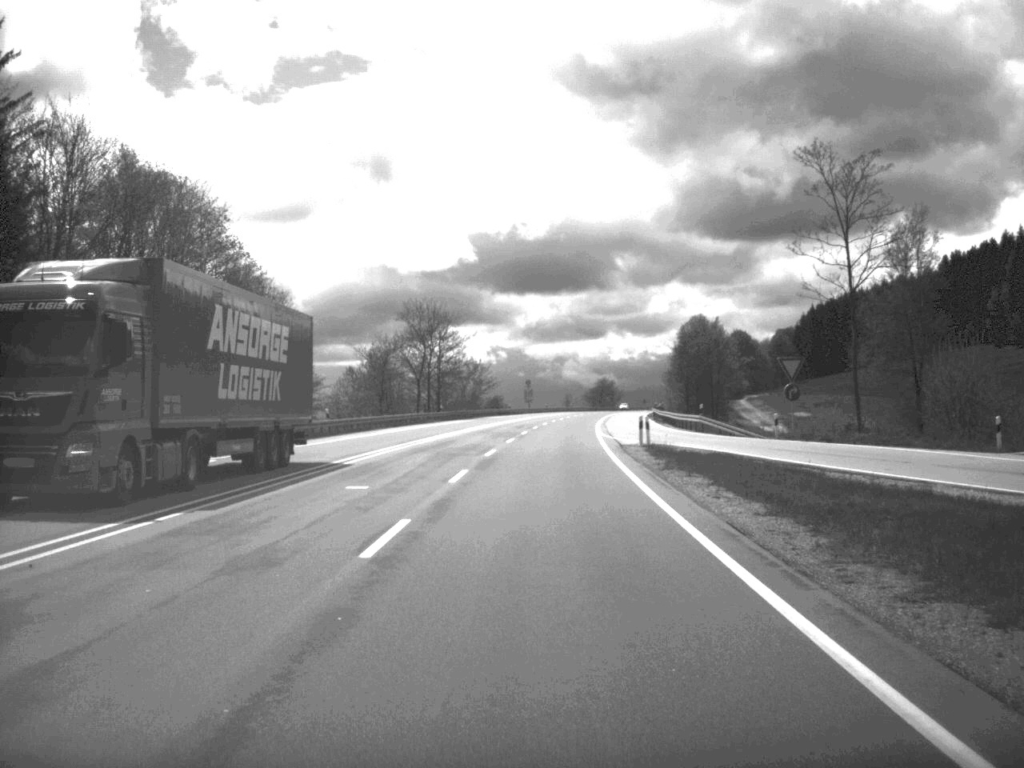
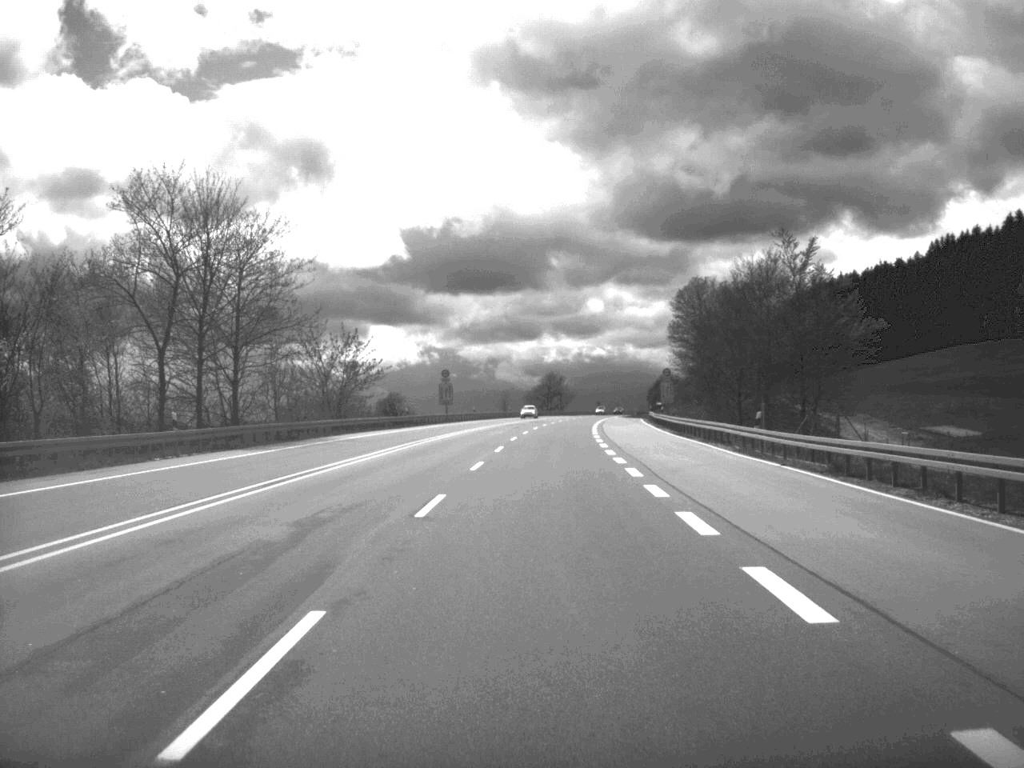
(+1.5, +66.4) m; +3°
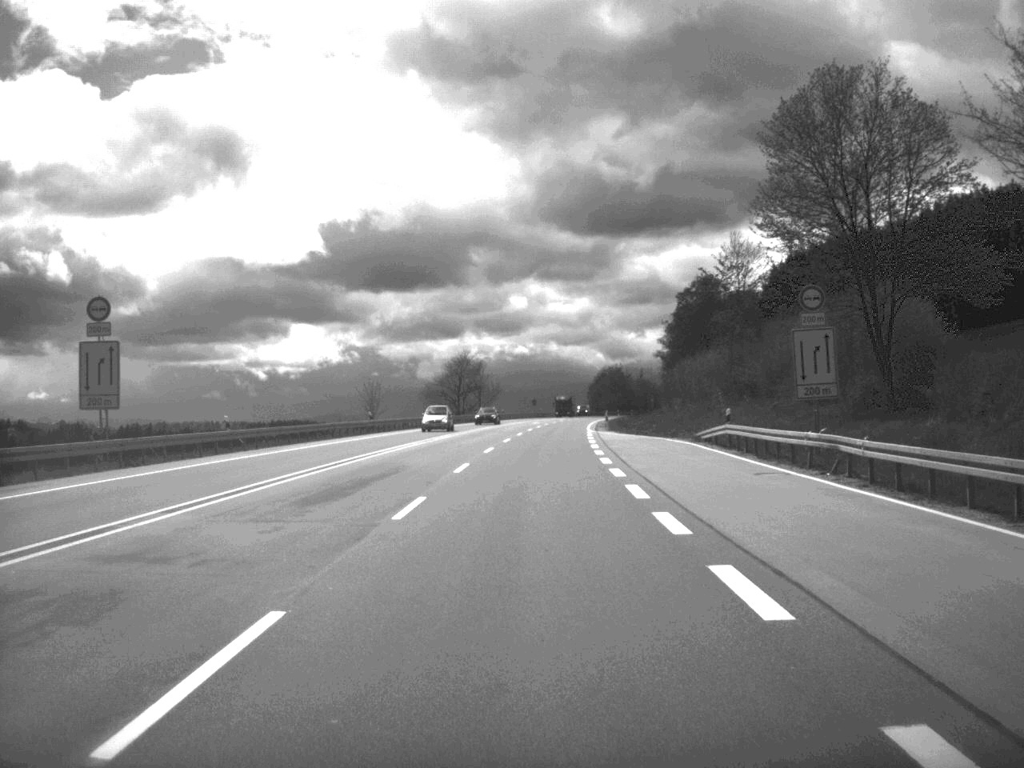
(+2.5, +82.9) m; +3°
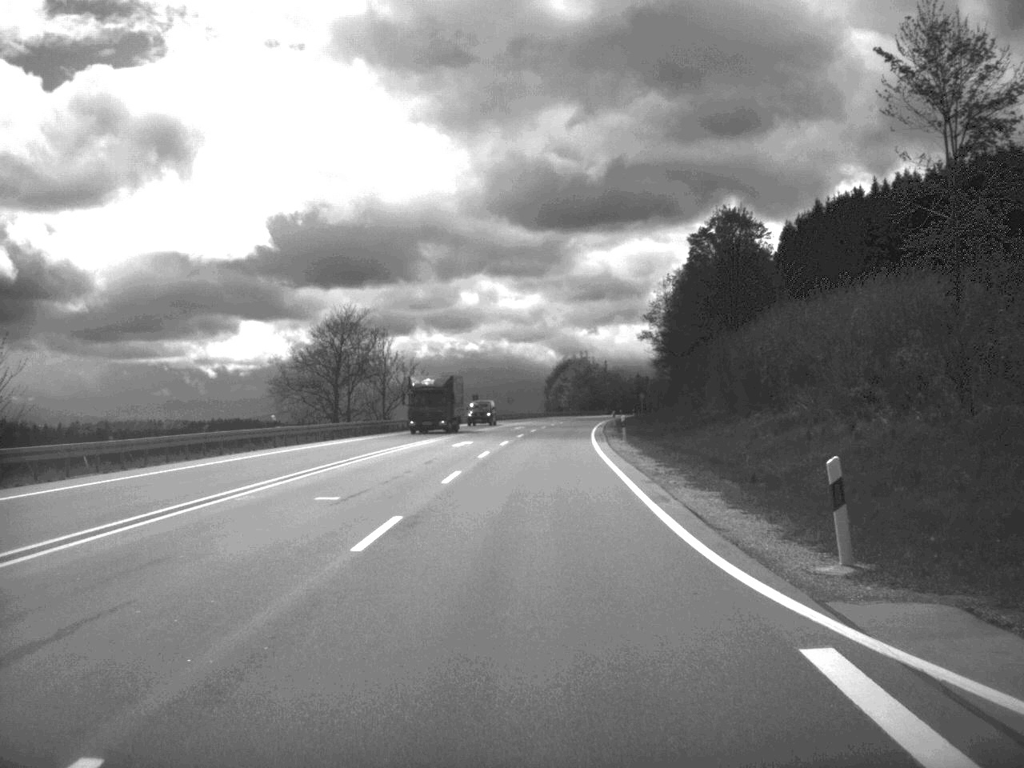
(+1.3, +63.2) m; +2°
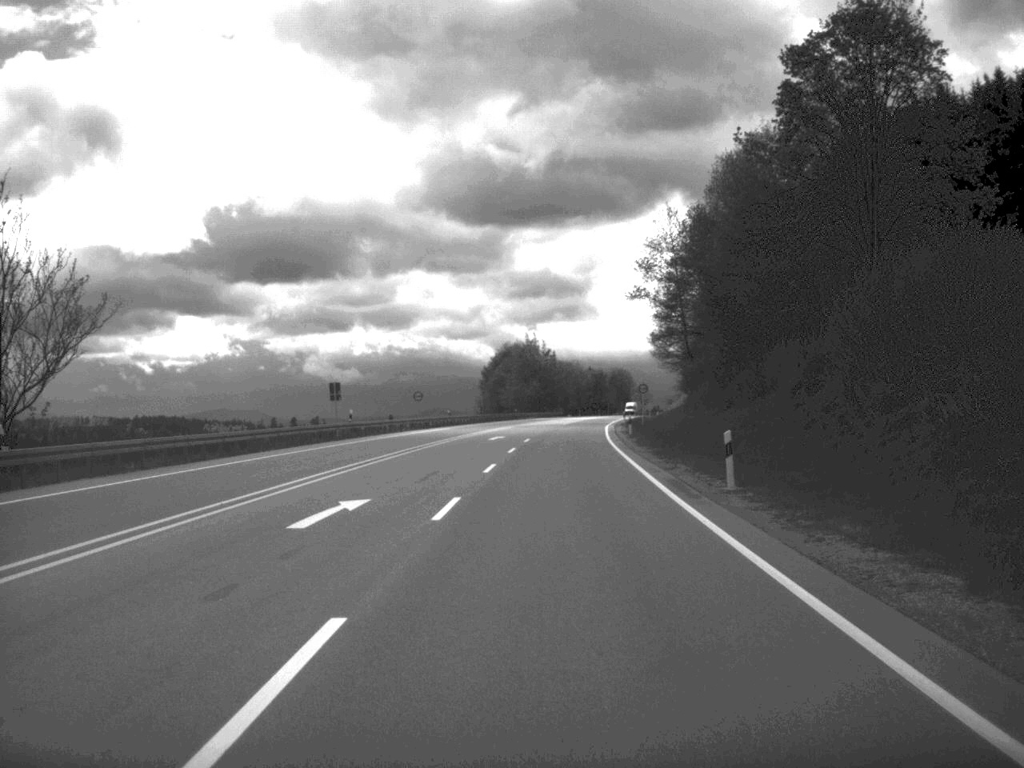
(+1.3, +66.9) m; +3°
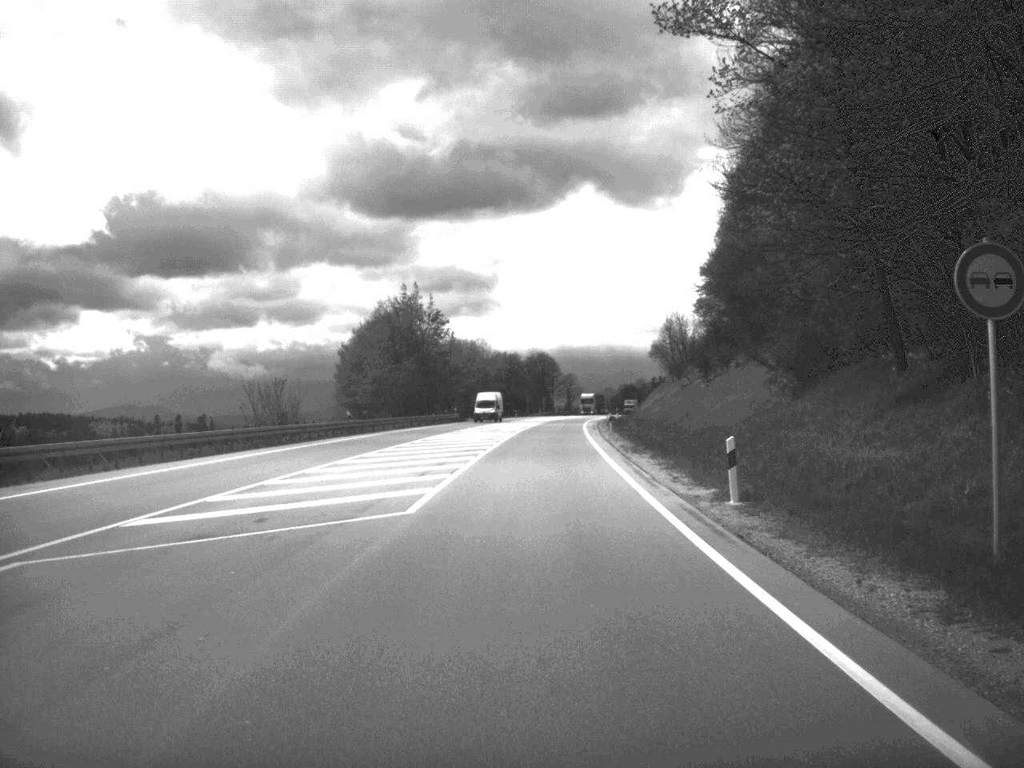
(+3.0, +82.3) m; +4°
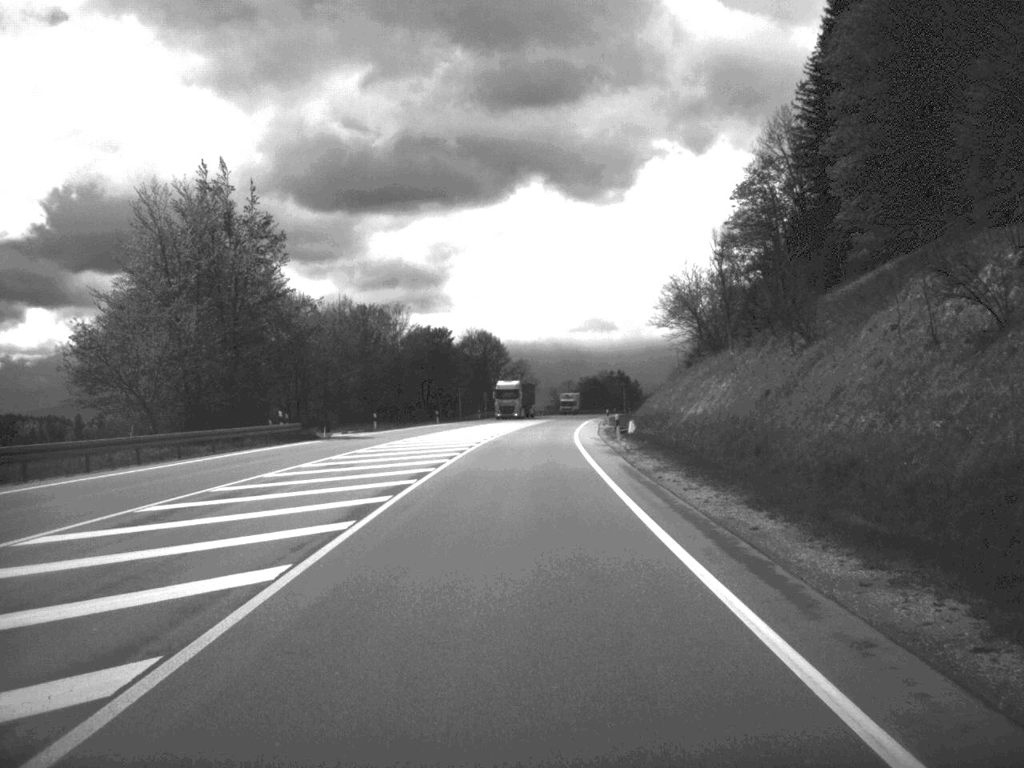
(+1.3, +64.8) m; +2°
